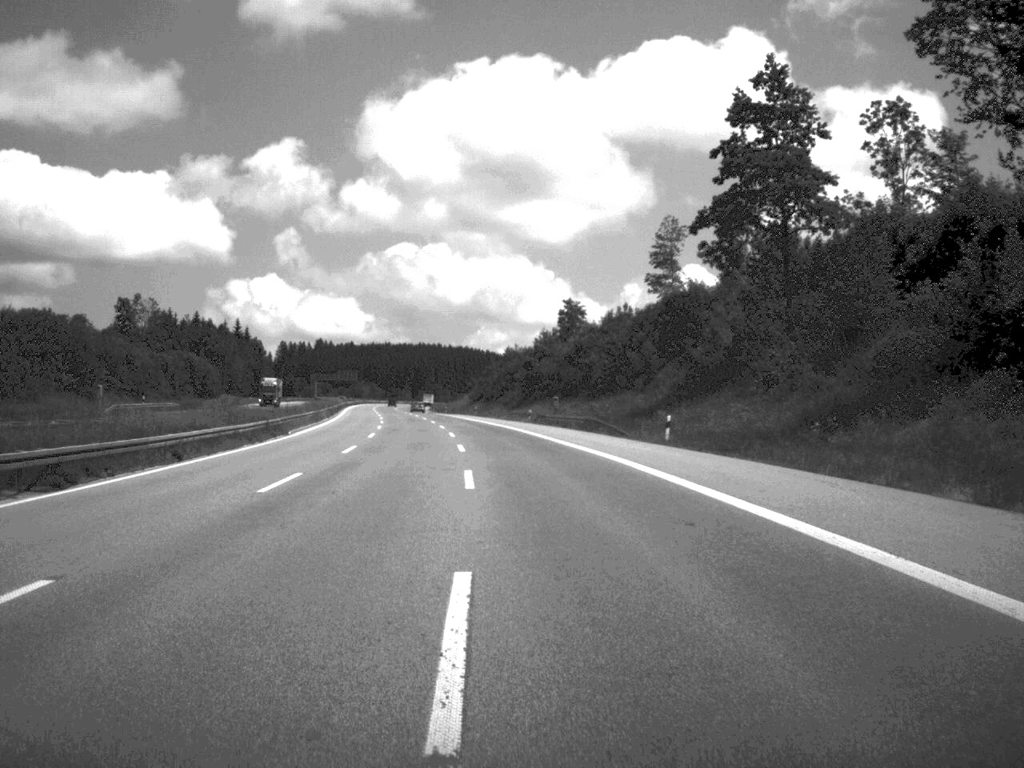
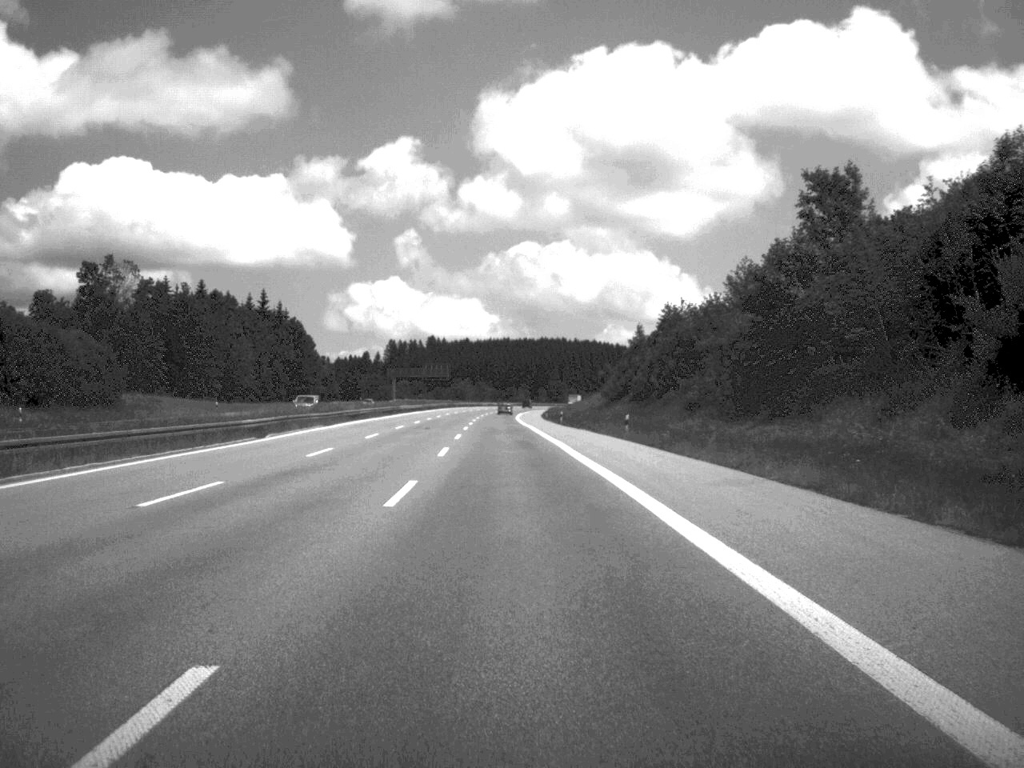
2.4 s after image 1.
(-4.8, +90.2) m; -6°
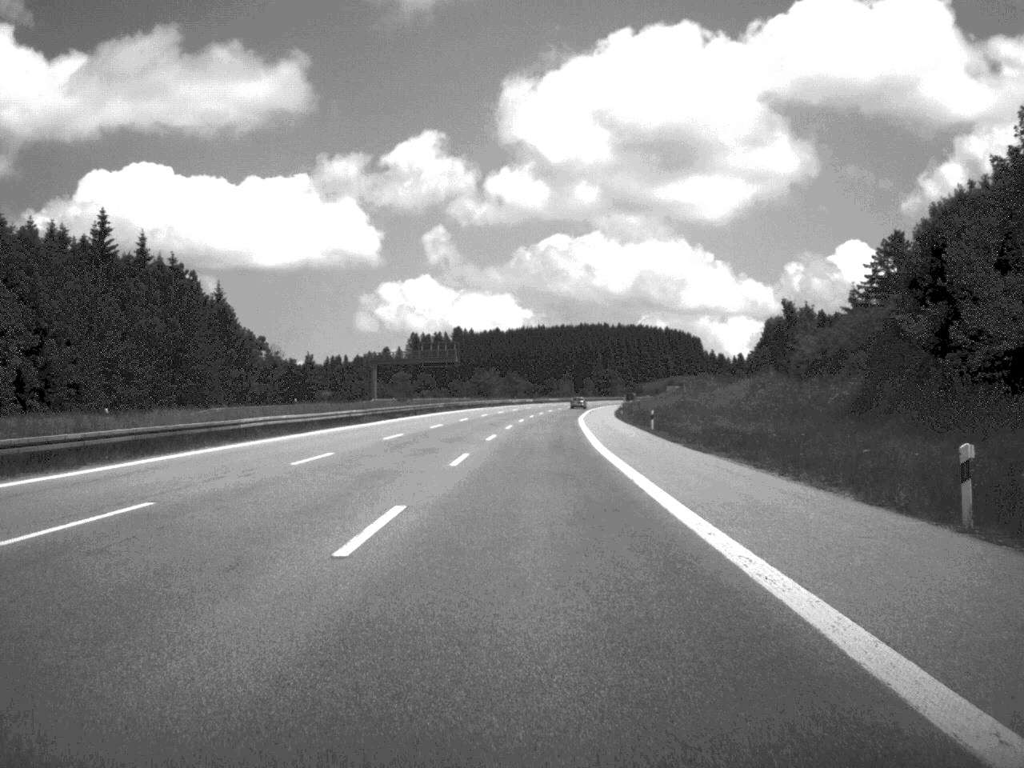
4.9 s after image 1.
(-2.2, +92.2) m; -2°
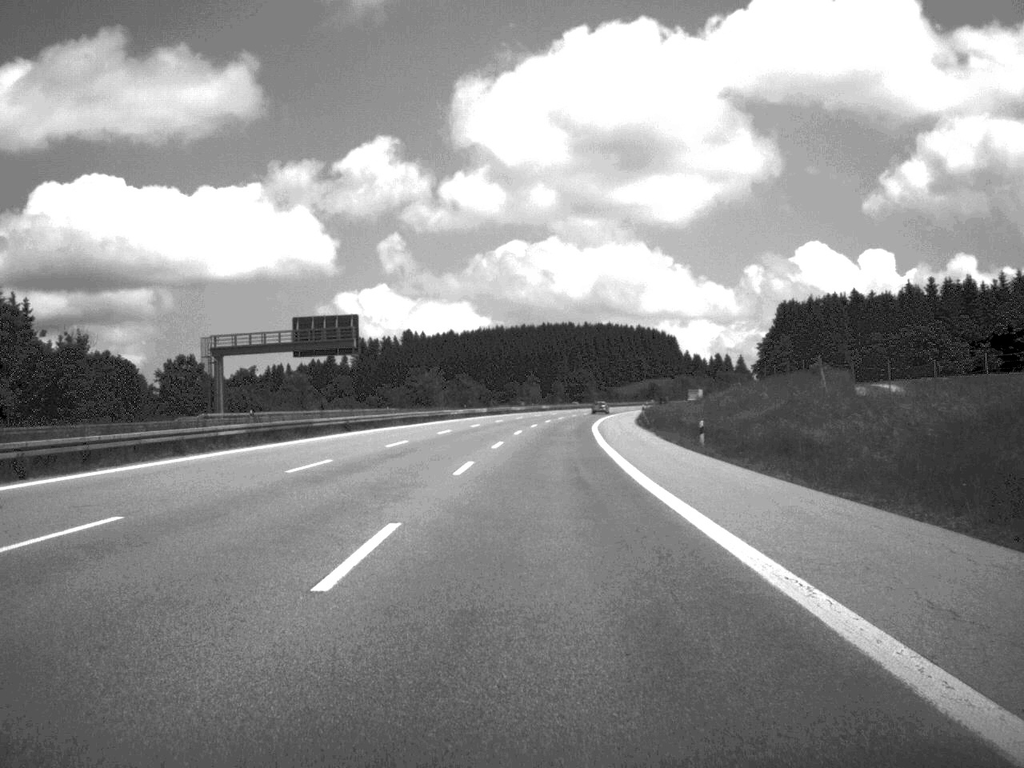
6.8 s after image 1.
(+0.9, +70.9) m; +2°
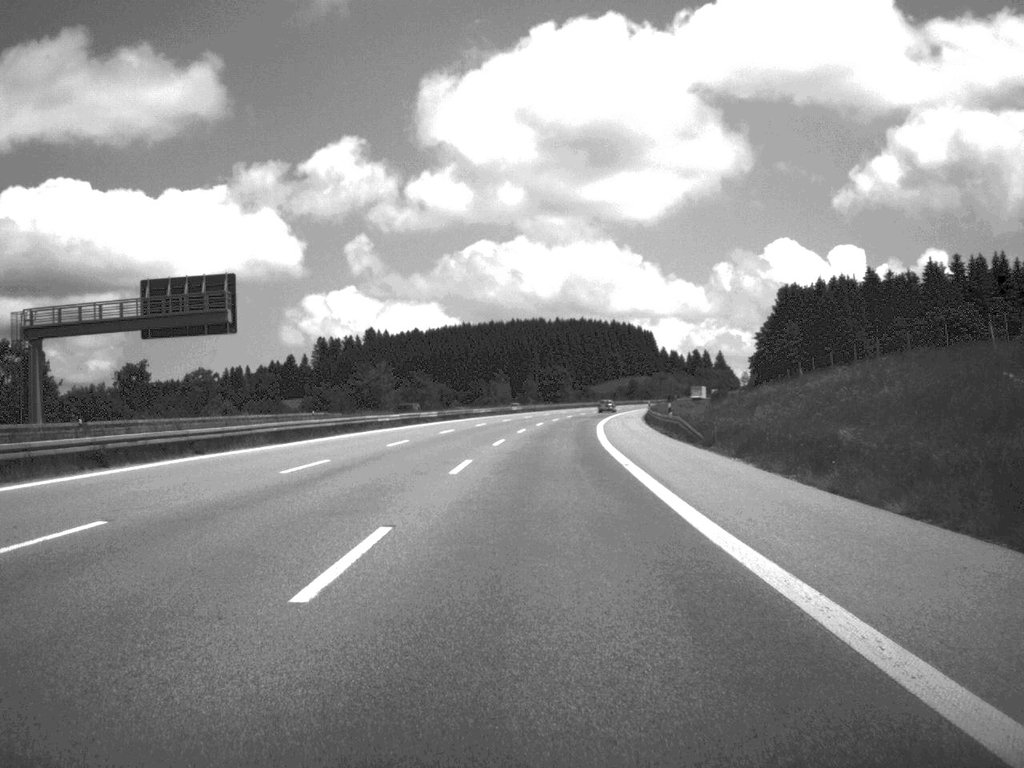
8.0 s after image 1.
(+0.7, +45.2) m; +2°
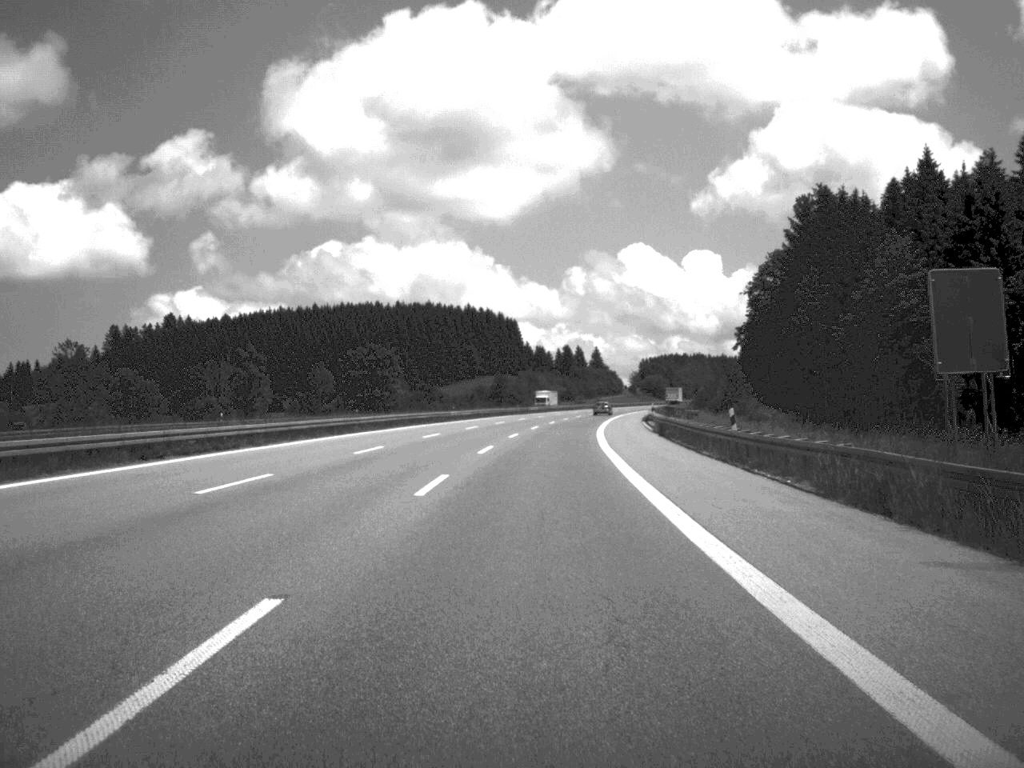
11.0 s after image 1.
(+6.0, +115.8) m; +6°
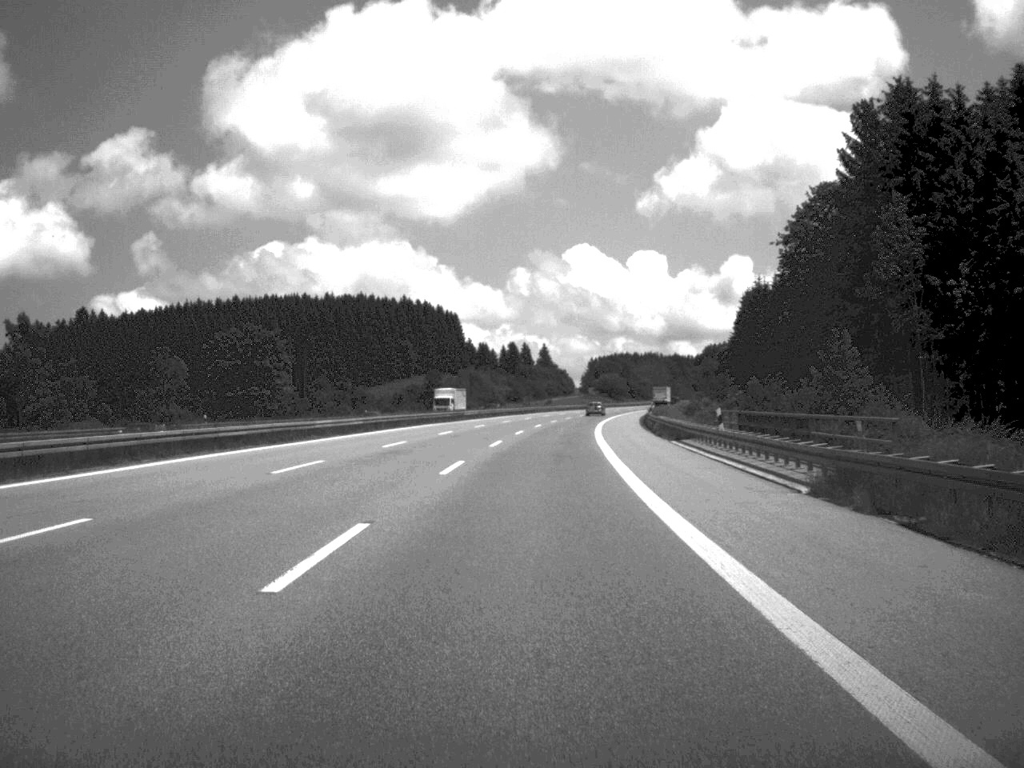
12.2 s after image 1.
(+1.0, +45.2) m; +2°
